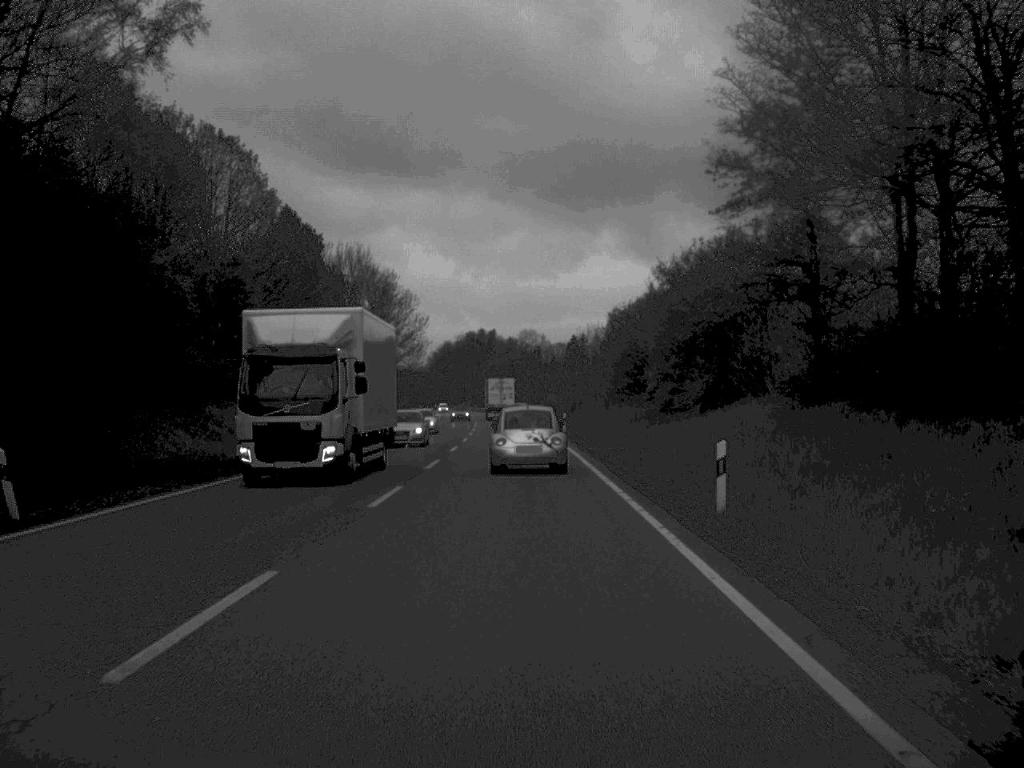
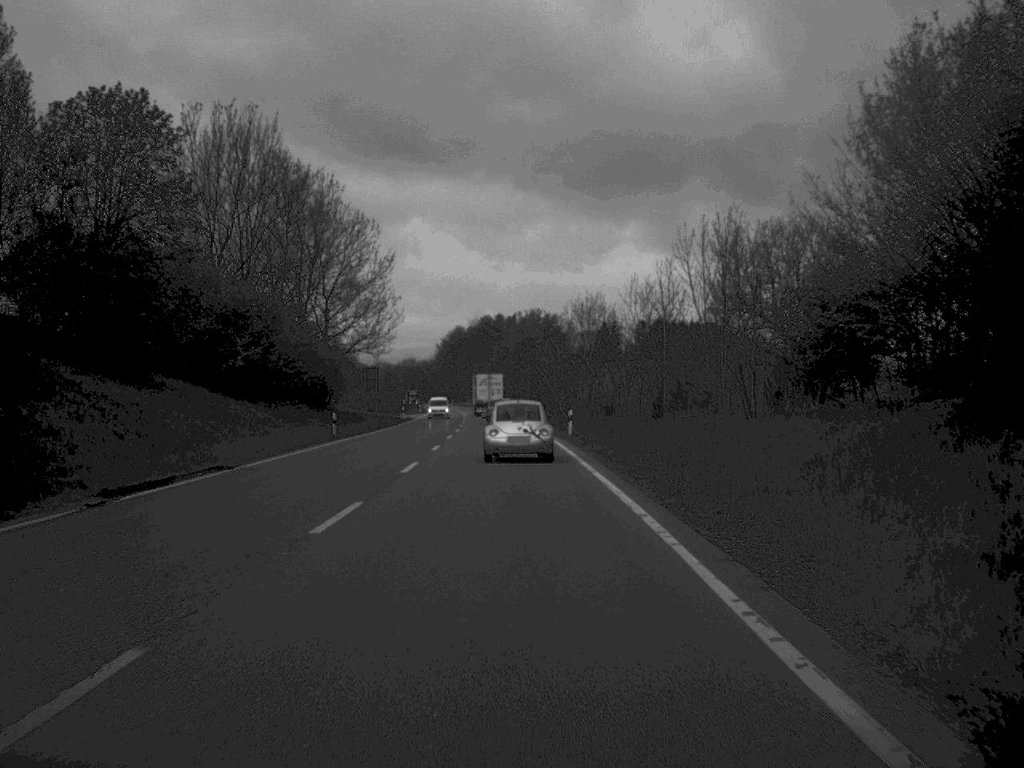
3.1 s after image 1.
(-0.6, +62.7) m; -1°
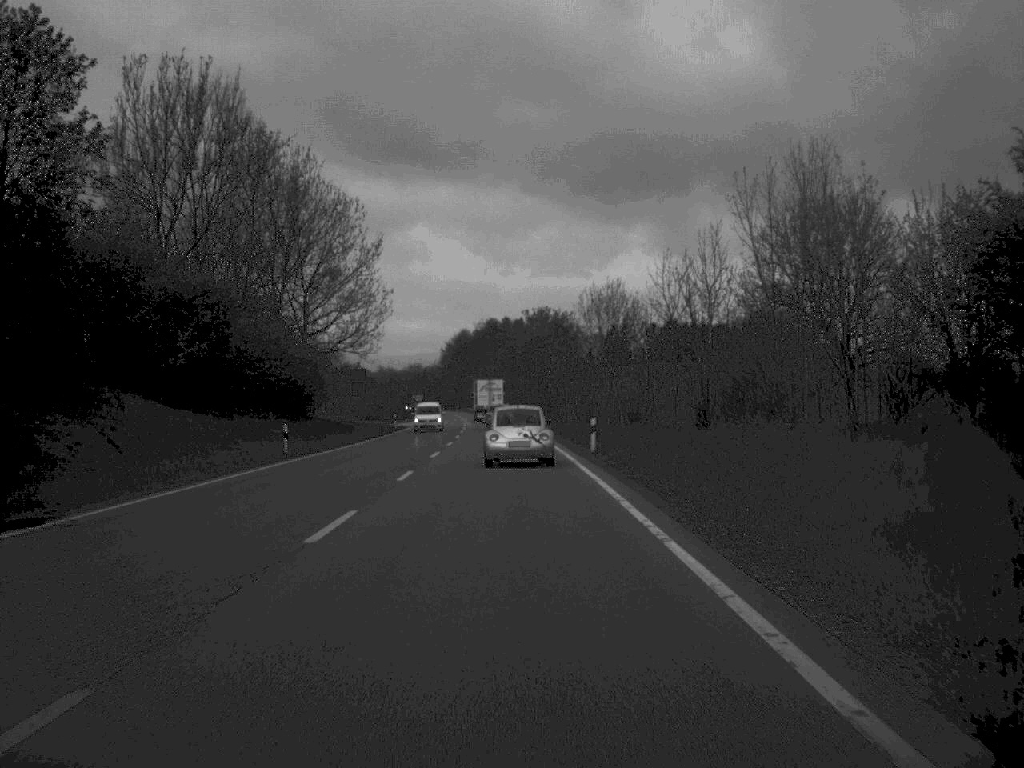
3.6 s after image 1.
(0.0, +12.4) m; 0°
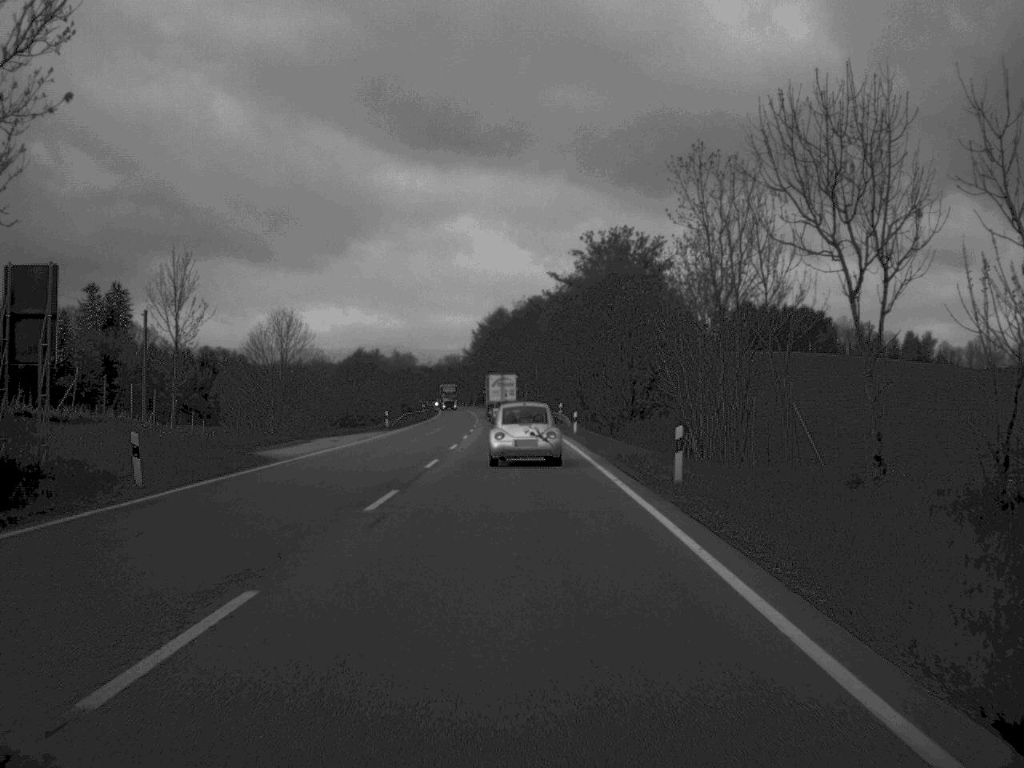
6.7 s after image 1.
(-1.4, +67.1) m; -2°
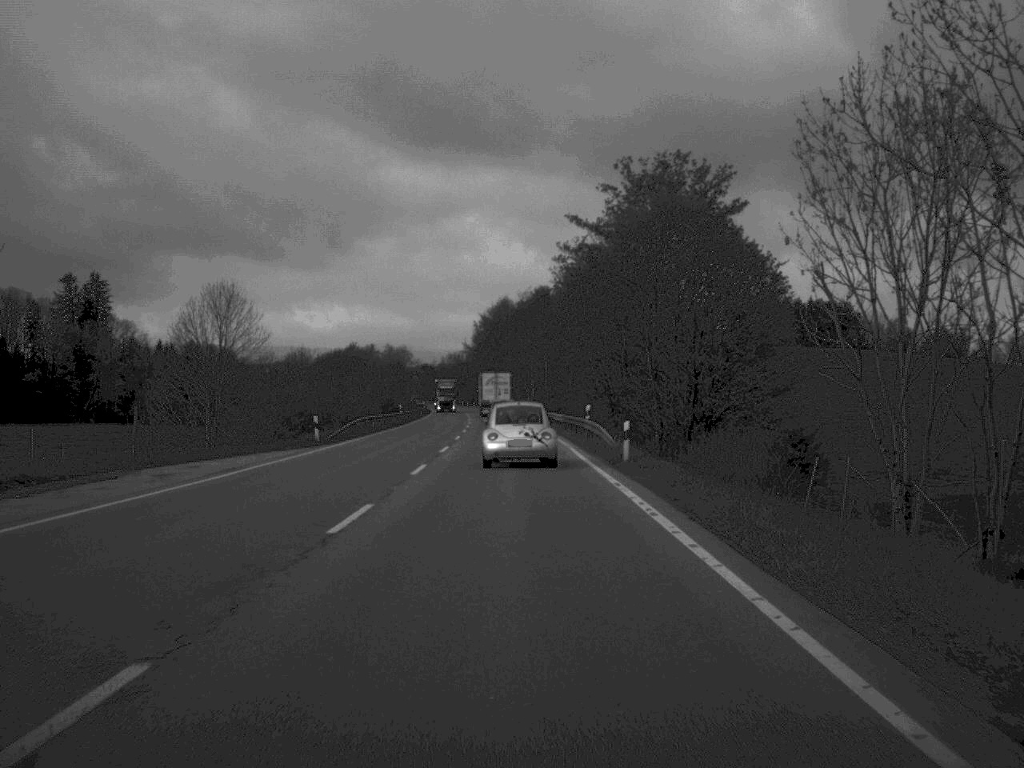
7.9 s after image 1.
(-0.1, +26.3) m; 0°
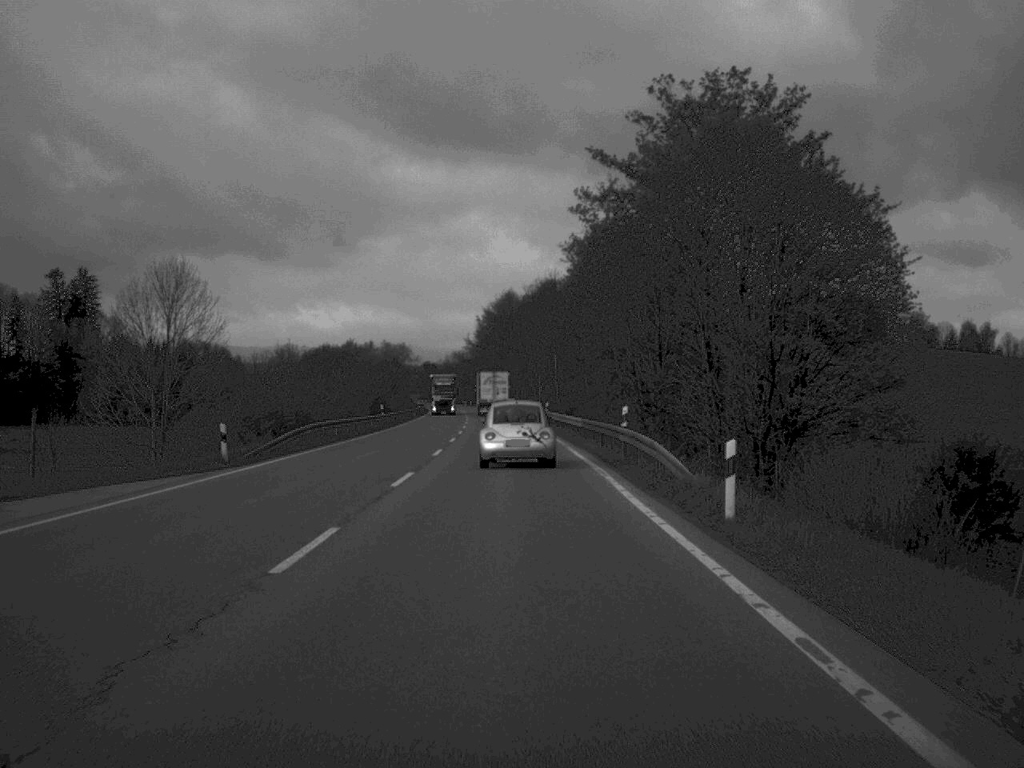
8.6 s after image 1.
(0.0, +15.2) m; 0°
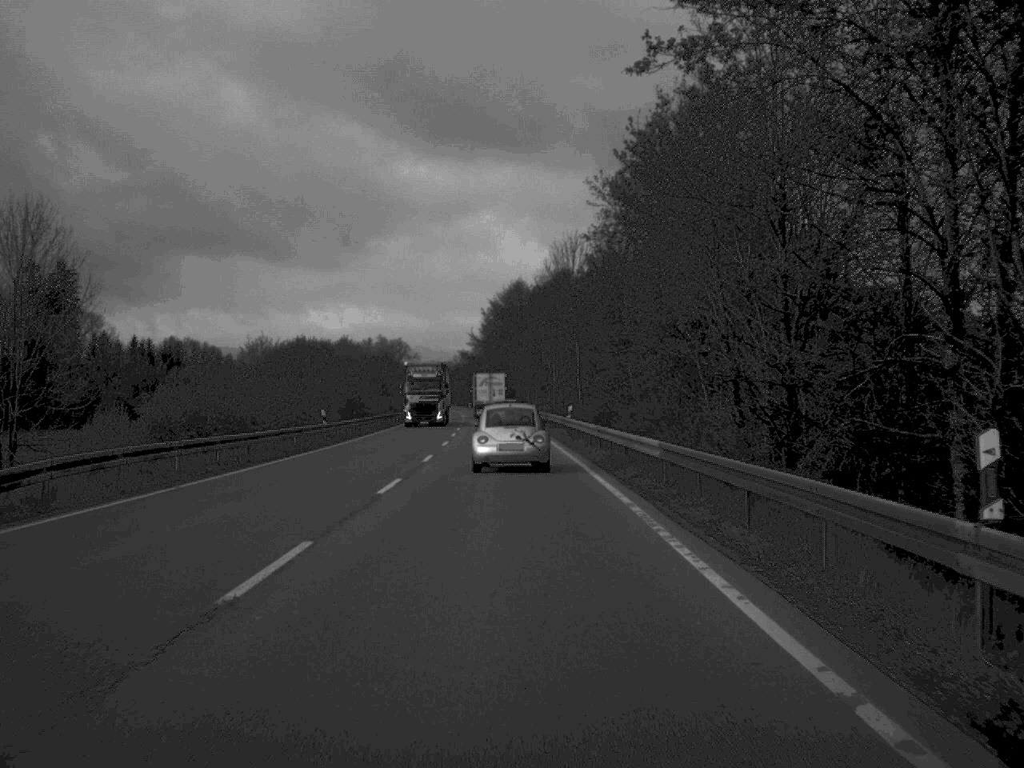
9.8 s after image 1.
(-0.1, +25.4) m; -1°
